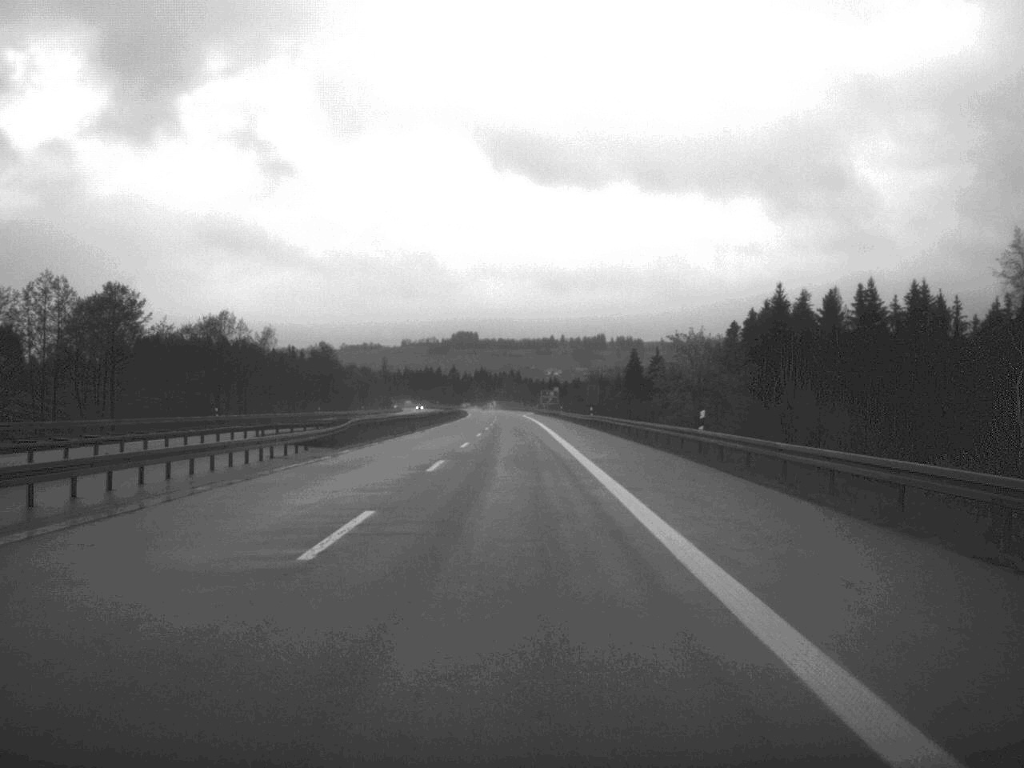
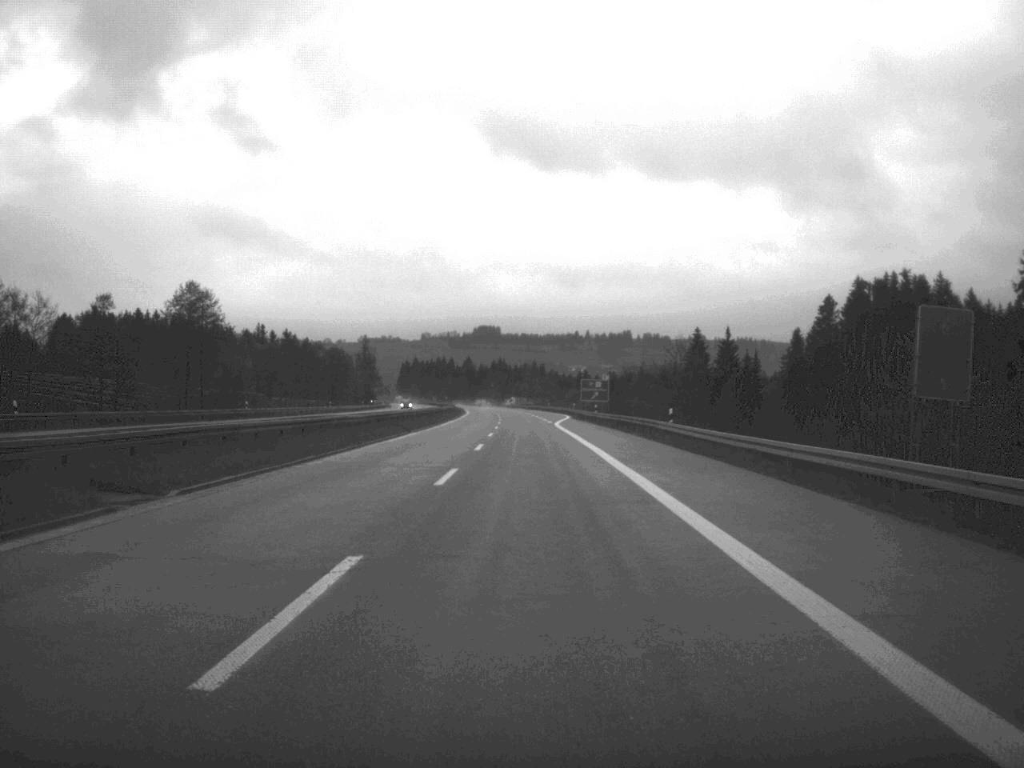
(-0.9, +92.4) m; -1°
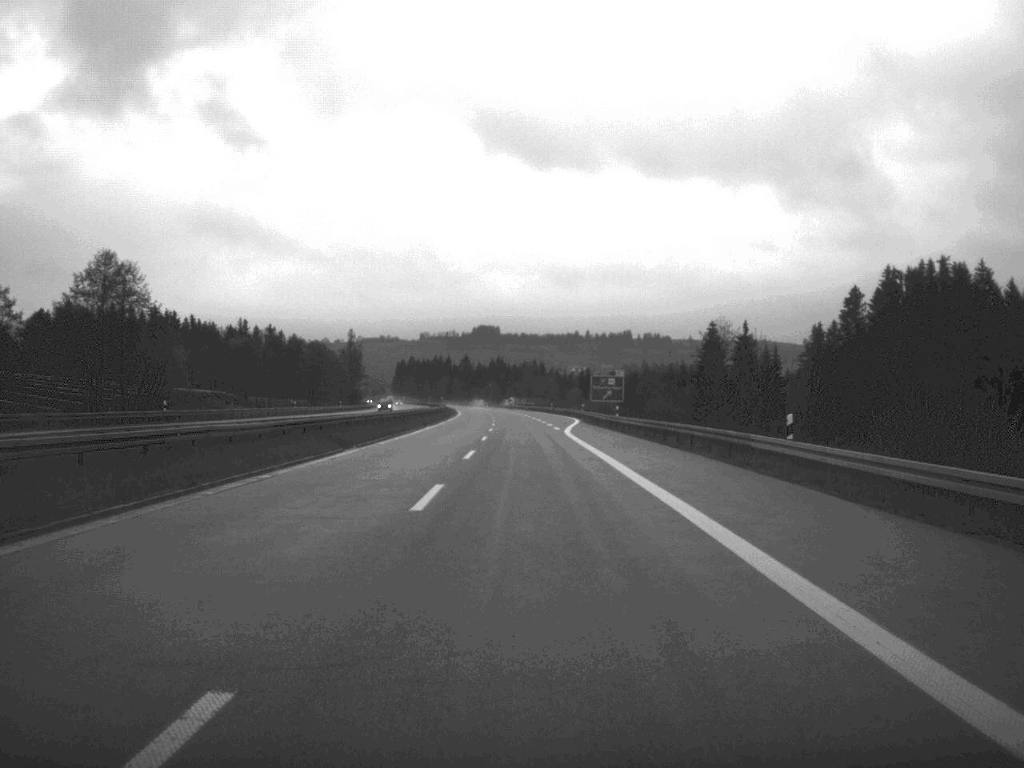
(0.0, +23.0) m; 0°
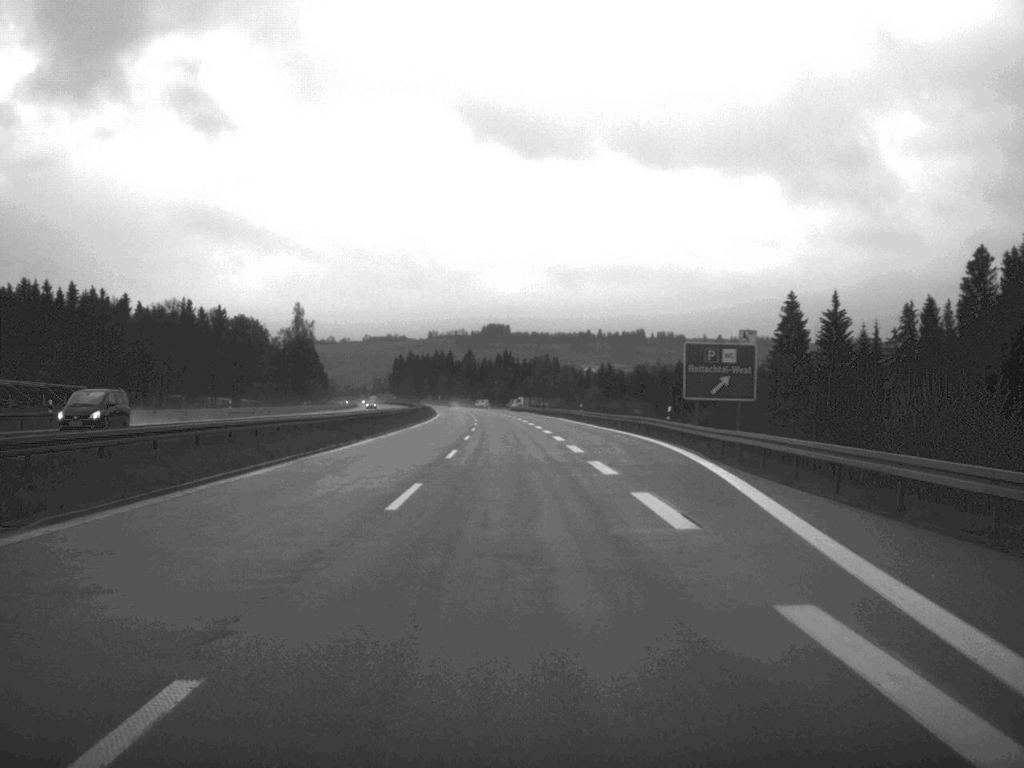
(-0.1, +68.9) m; -1°
